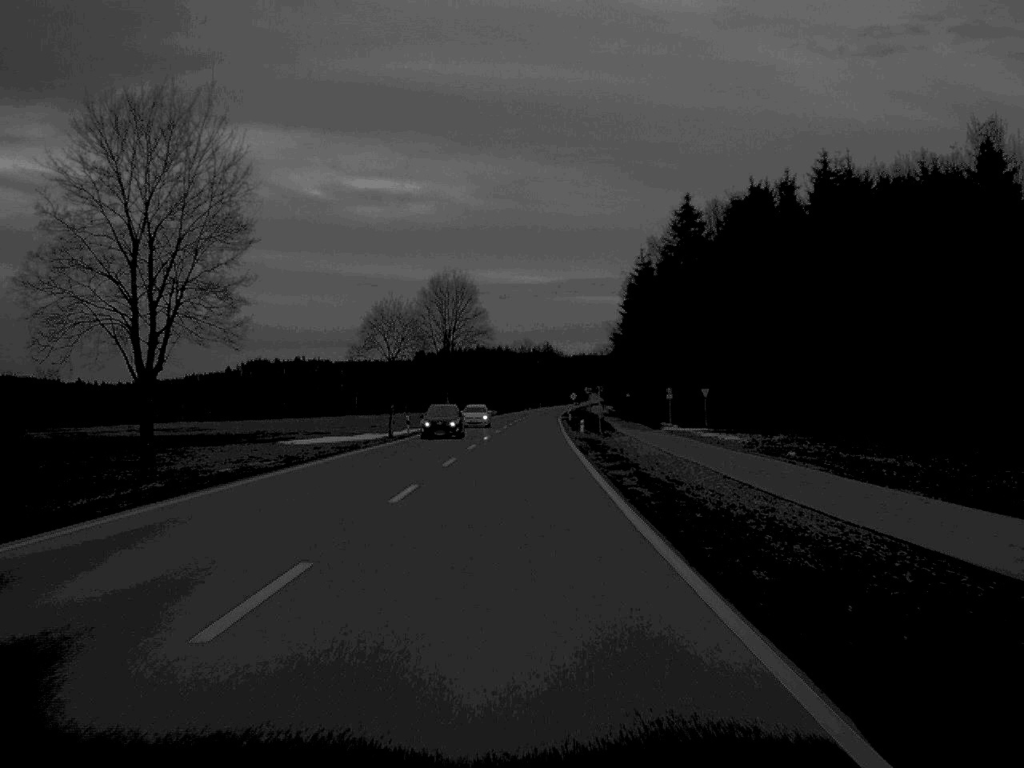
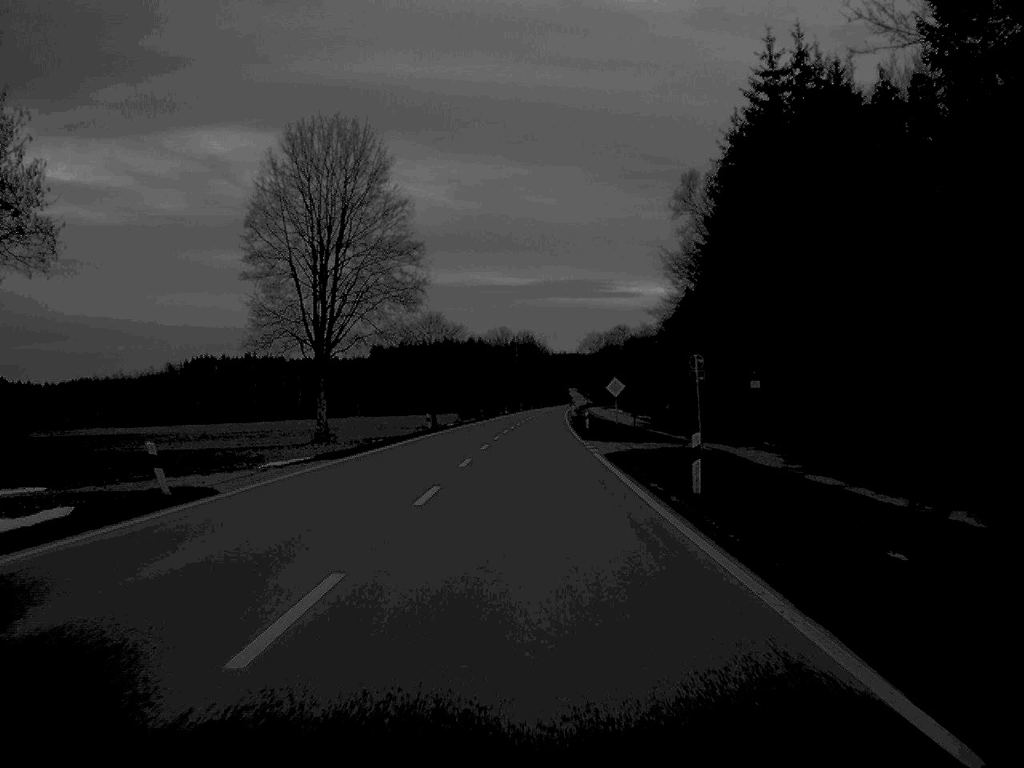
(+0.5, +84.1) m; +1°
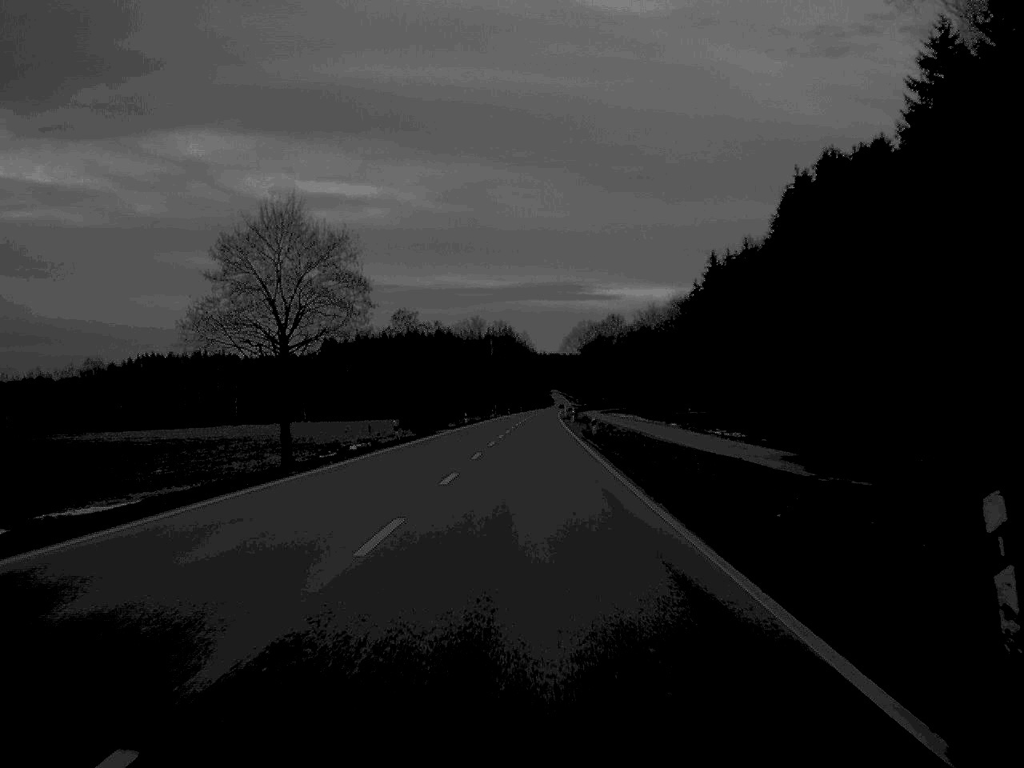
(+0.6, +65.7) m; +1°
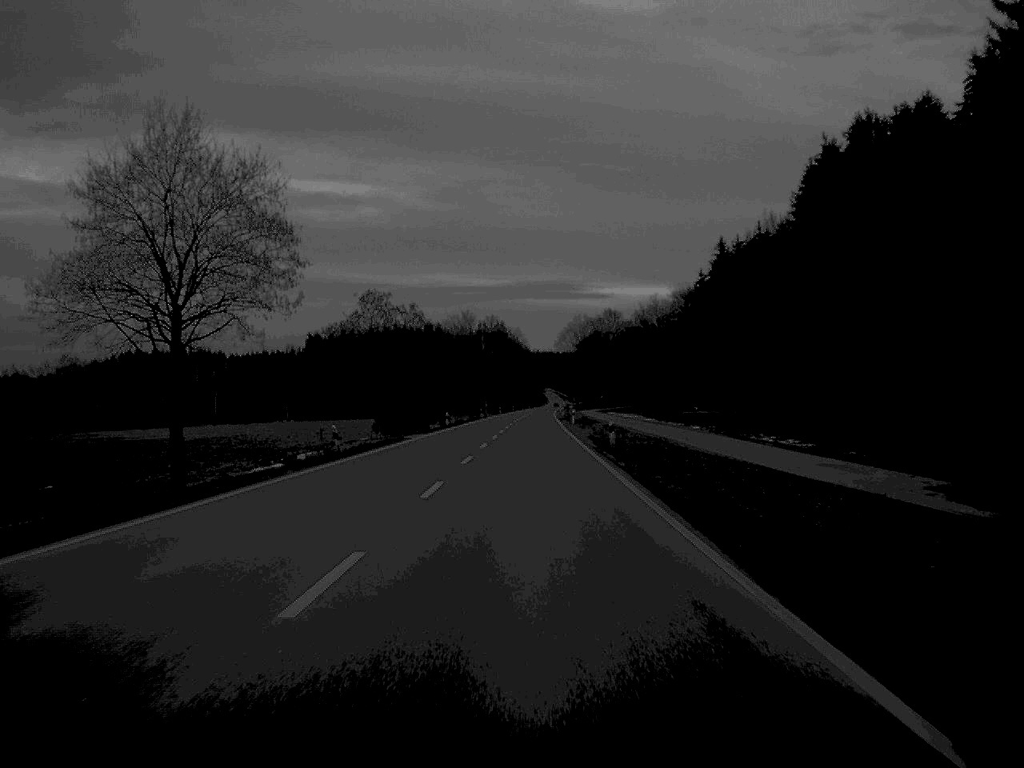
(0.0, +16.0) m; 0°
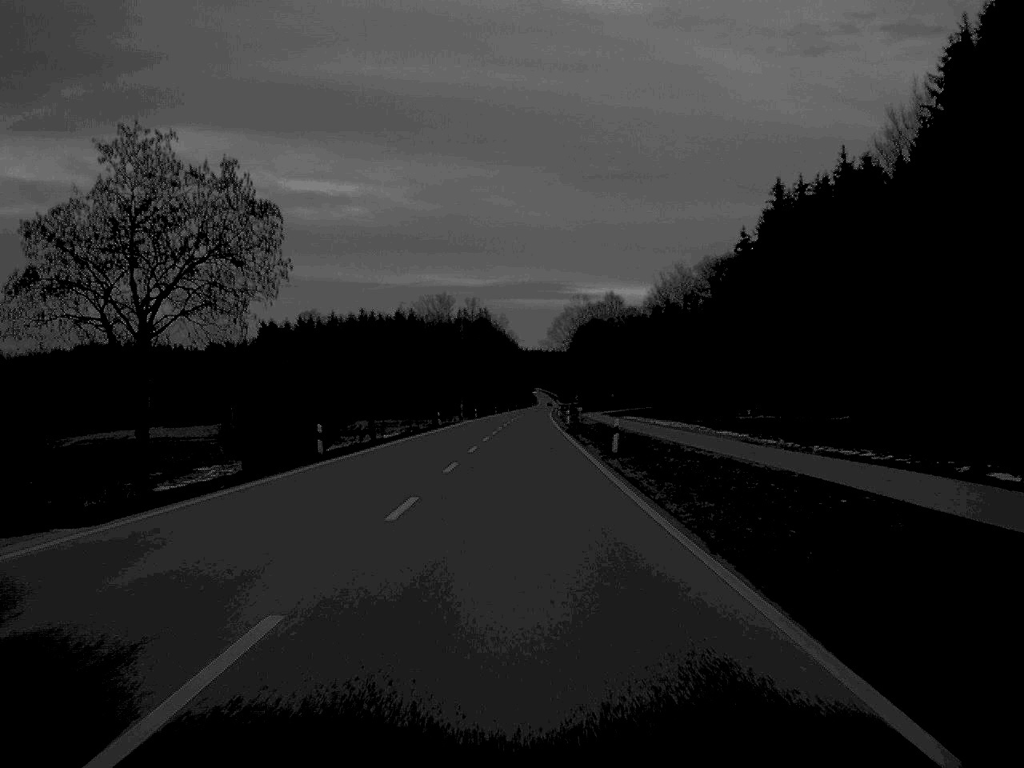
(+0.3, +52.0) m; +1°
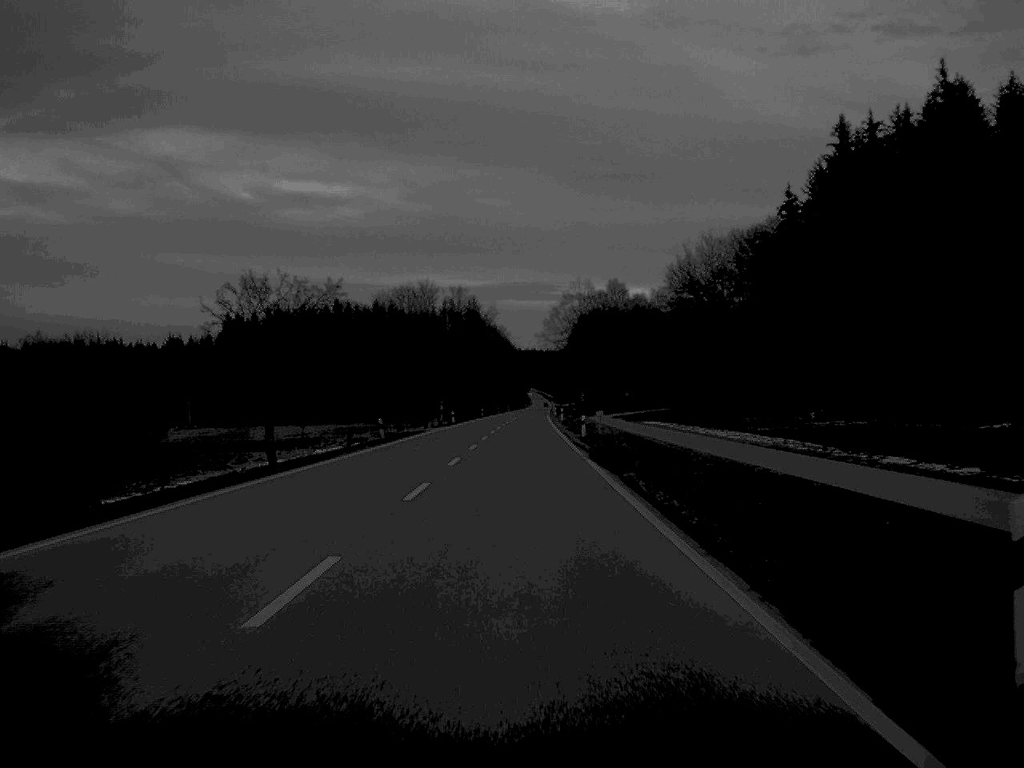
(+0.1, +32.1) m; 0°
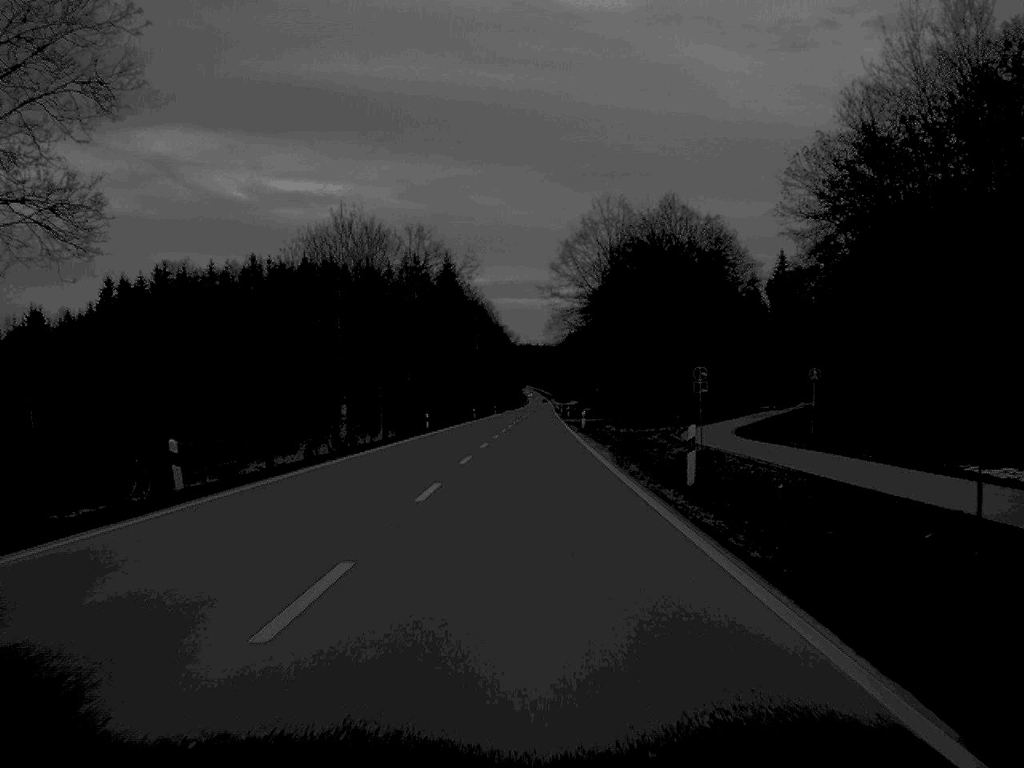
(+0.1, +84.0) m; 0°
